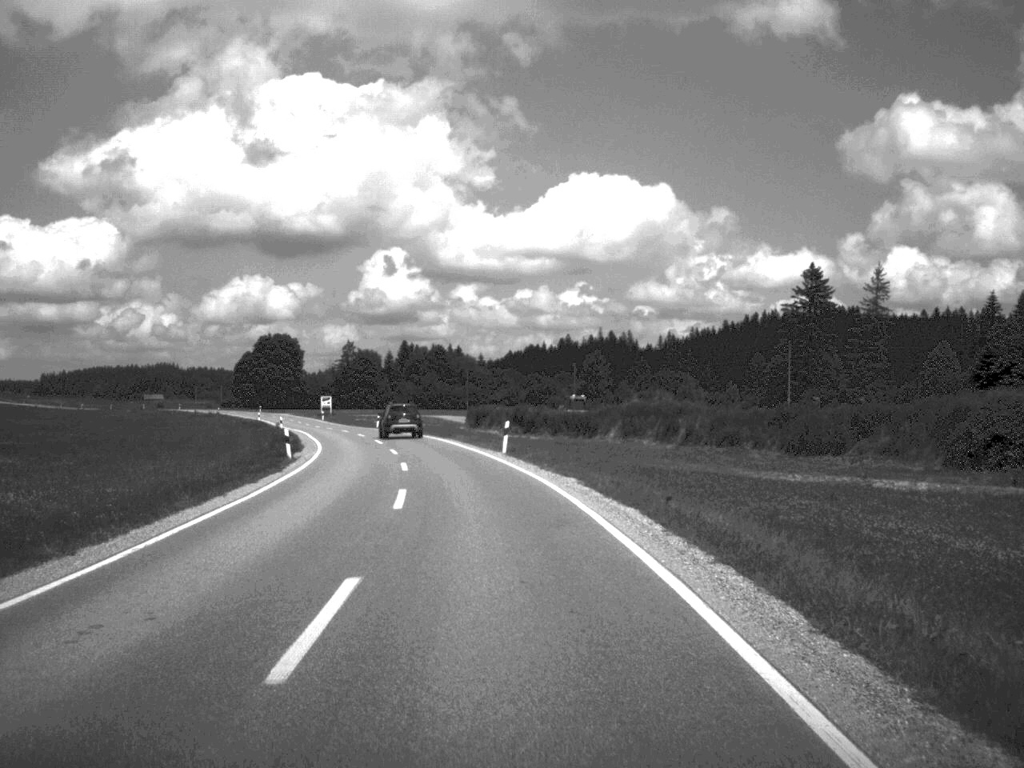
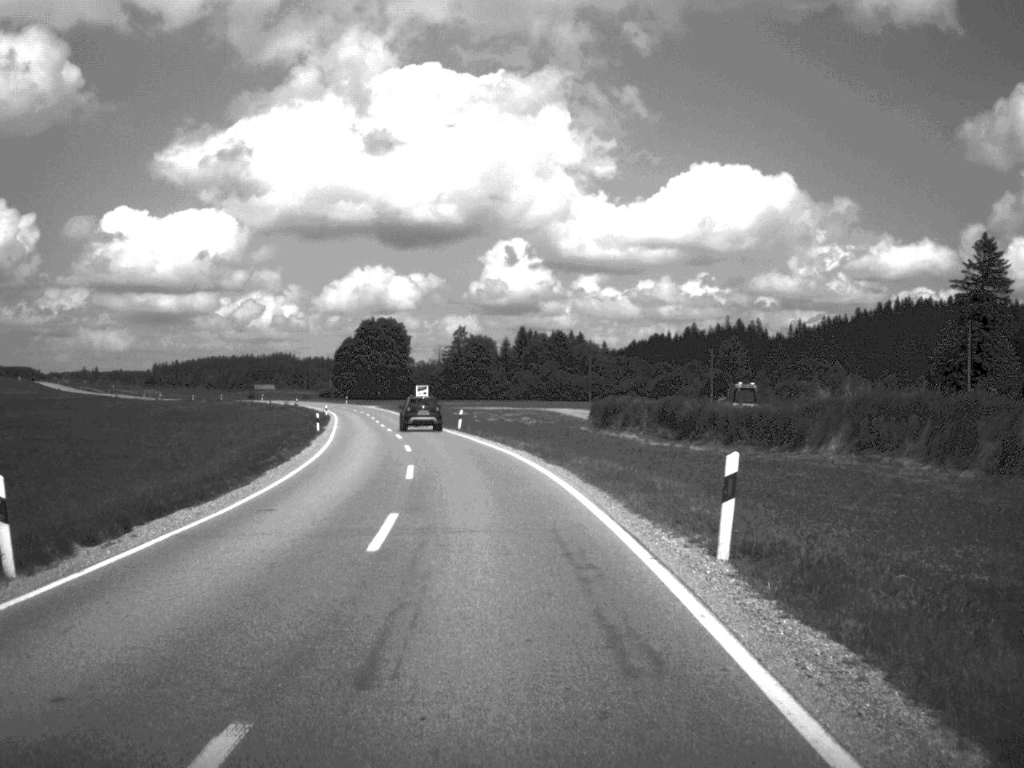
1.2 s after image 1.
(-1.4, +28.8) m; -6°
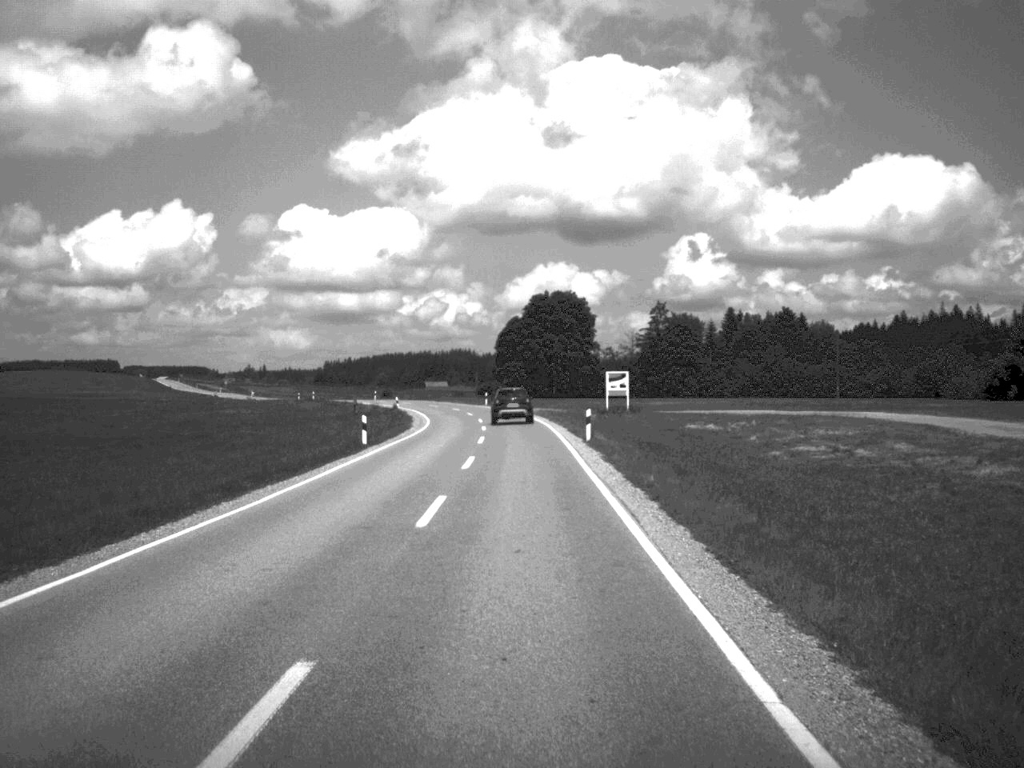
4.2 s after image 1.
(-6.2, +68.6) m; -8°
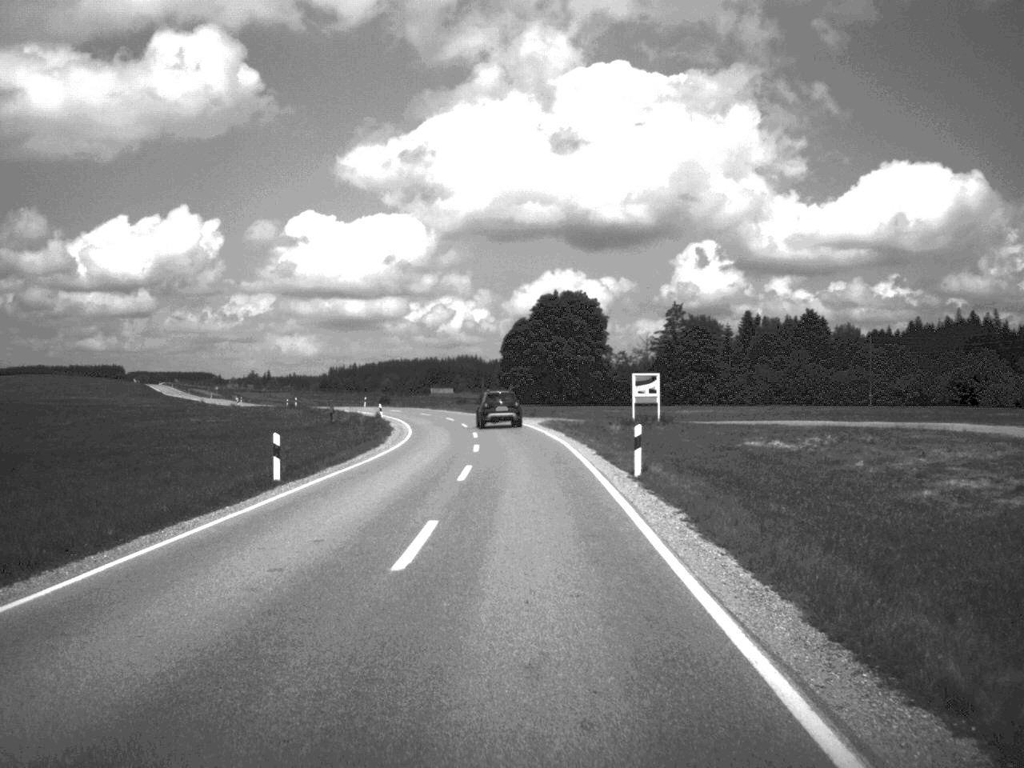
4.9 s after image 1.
(-0.1, +14.9) m; 0°
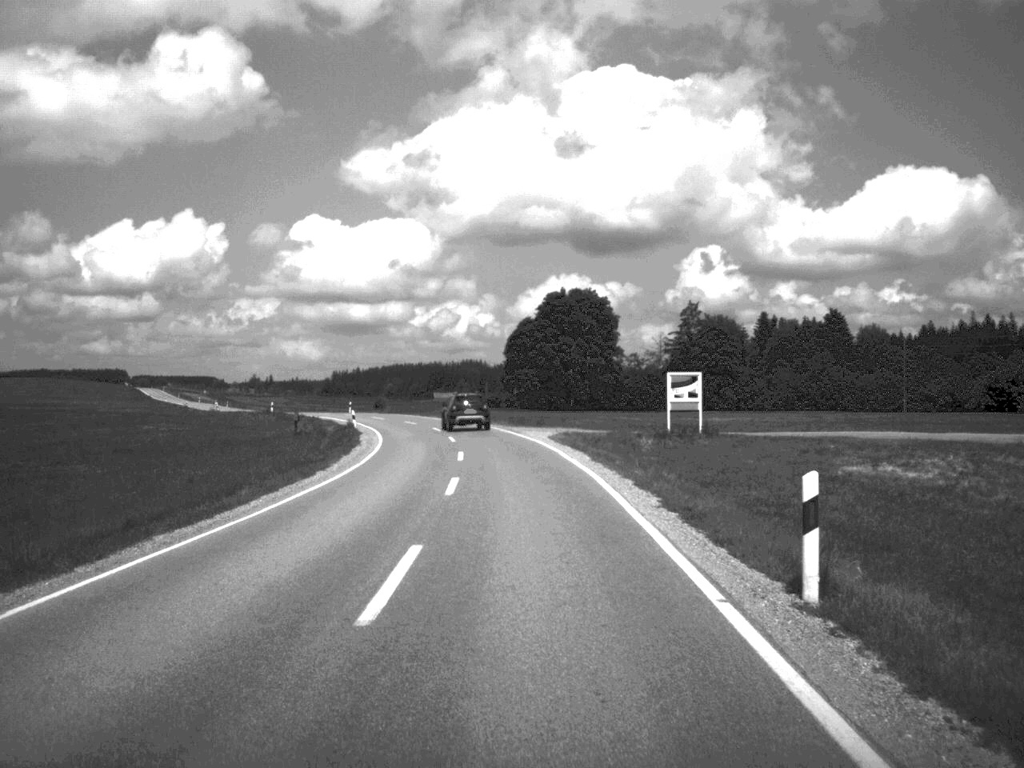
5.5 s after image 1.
(0.0, +14.3) m; 0°
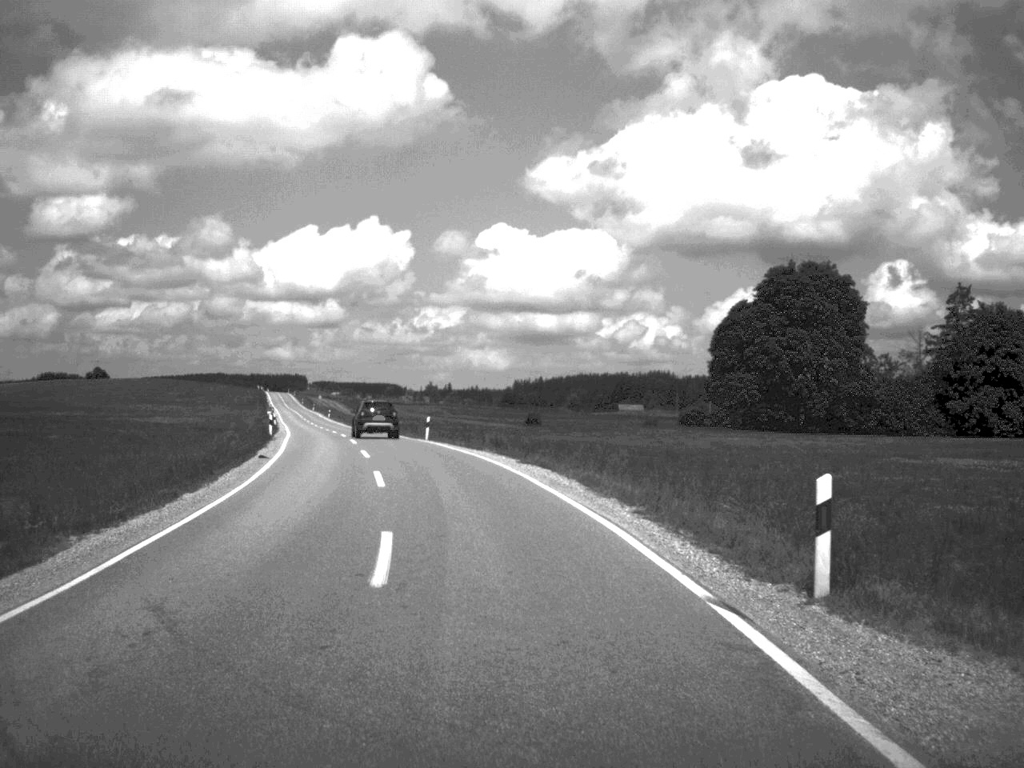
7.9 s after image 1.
(-3.0, +56.7) m; -9°
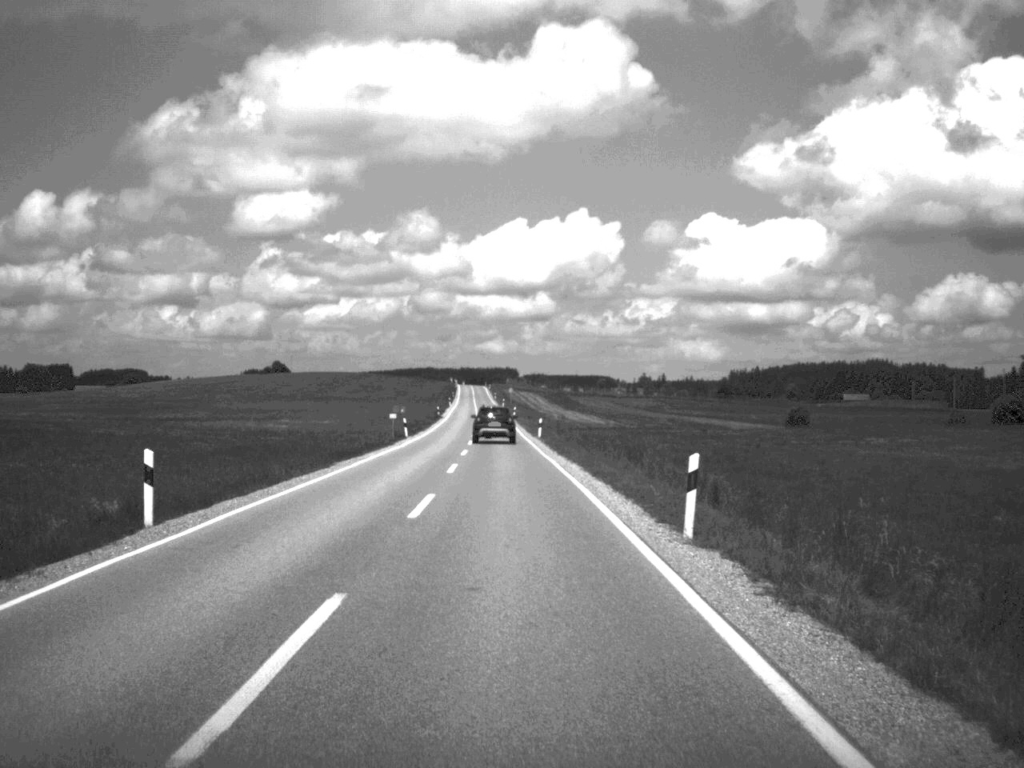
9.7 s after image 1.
(-3.6, +40.1) m; -10°
